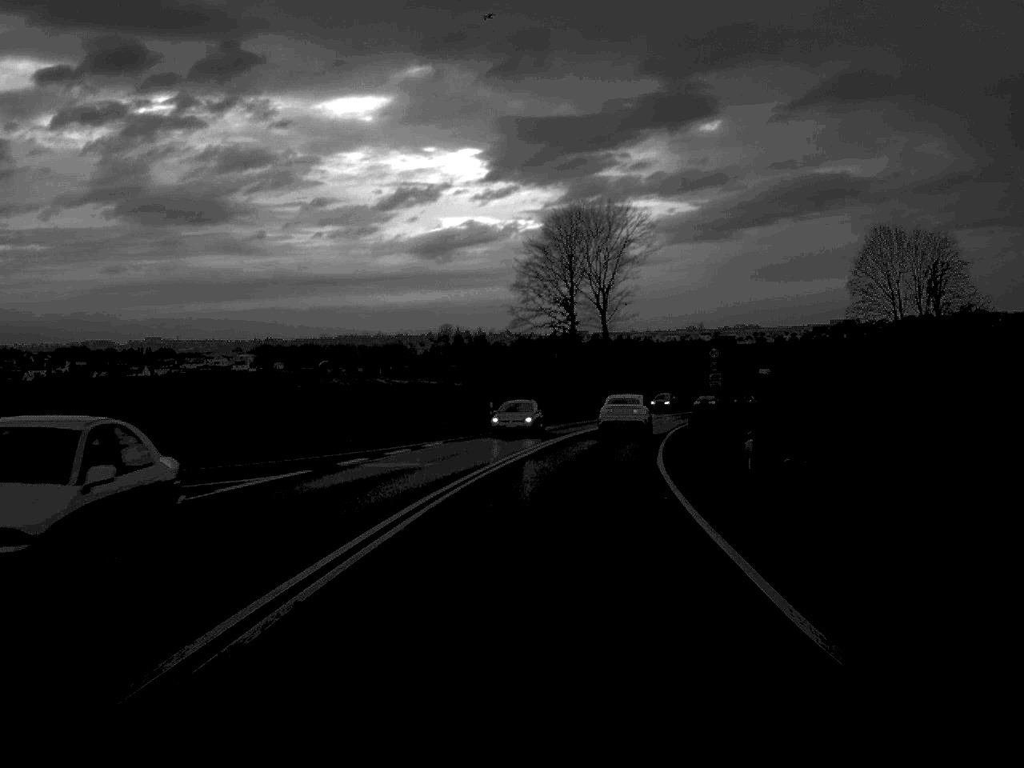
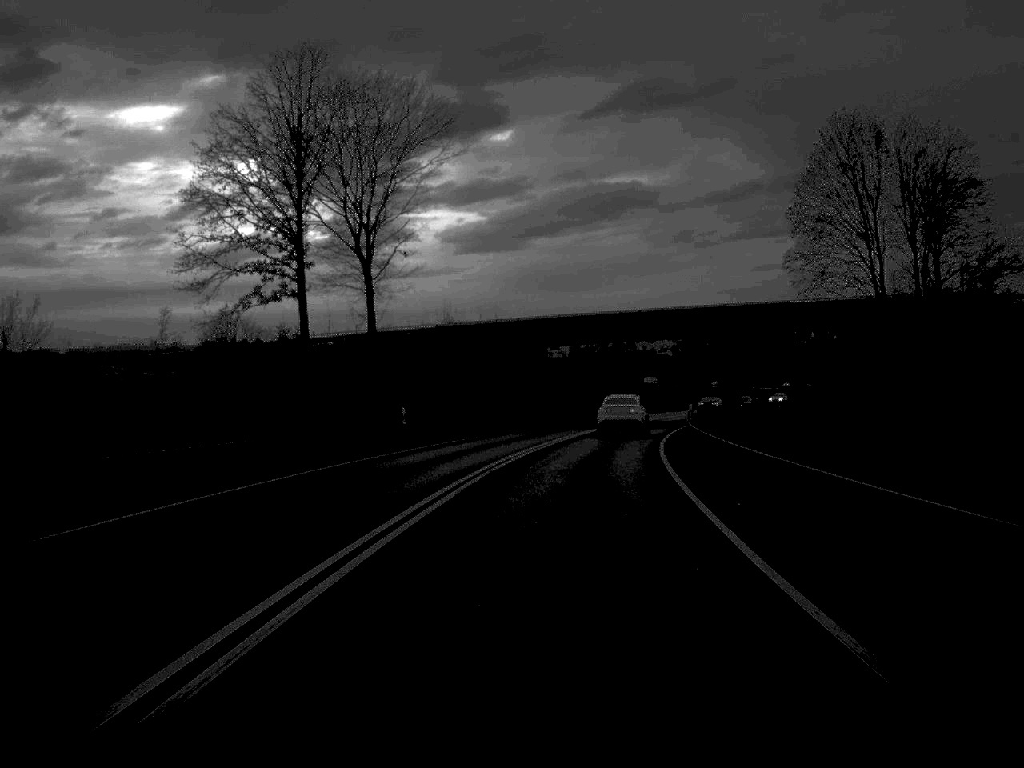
(+5.1, +61.8) m; +10°
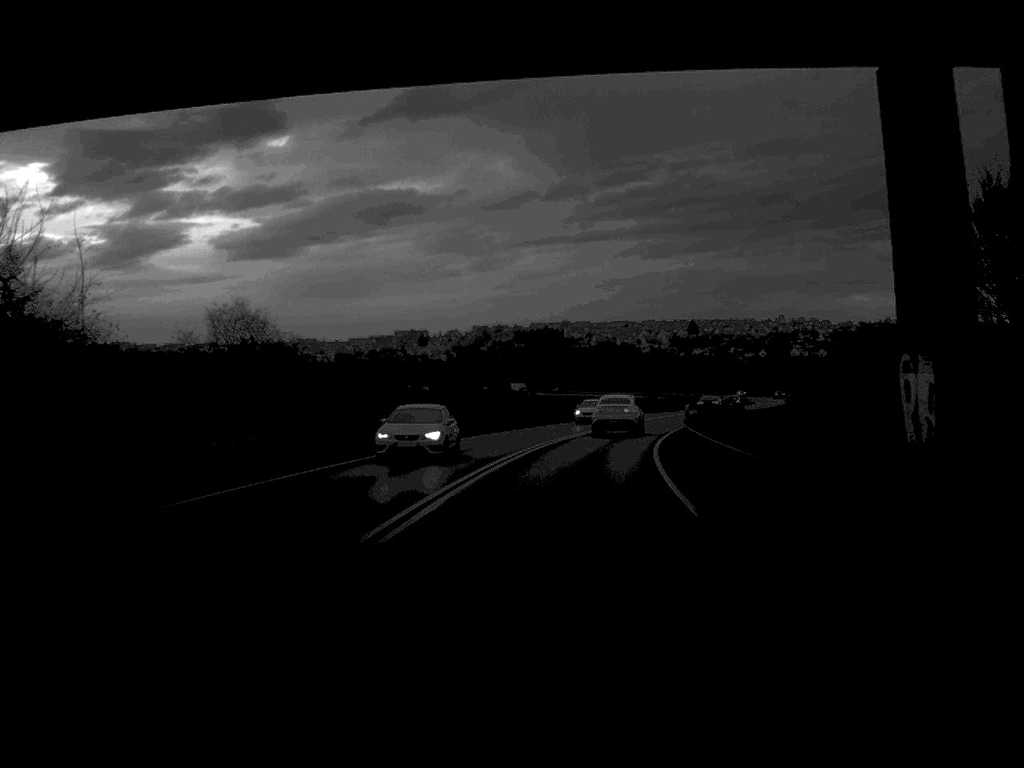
(+5.8, +64.9) m; +10°
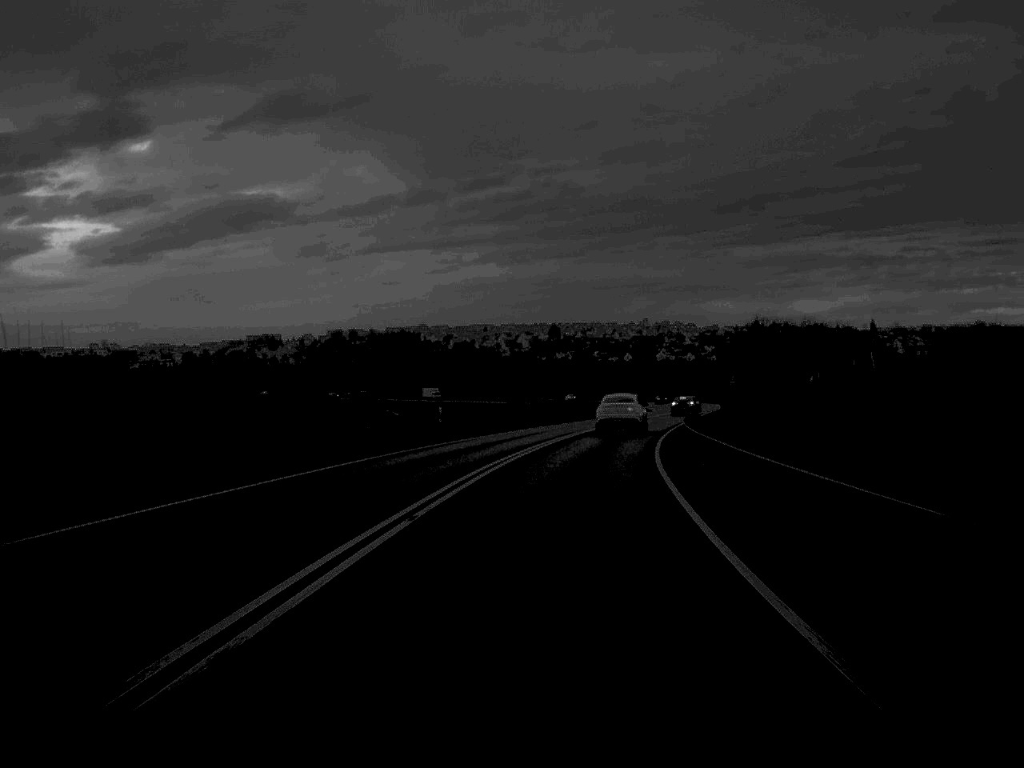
(+2.3, +40.3) m; +6°
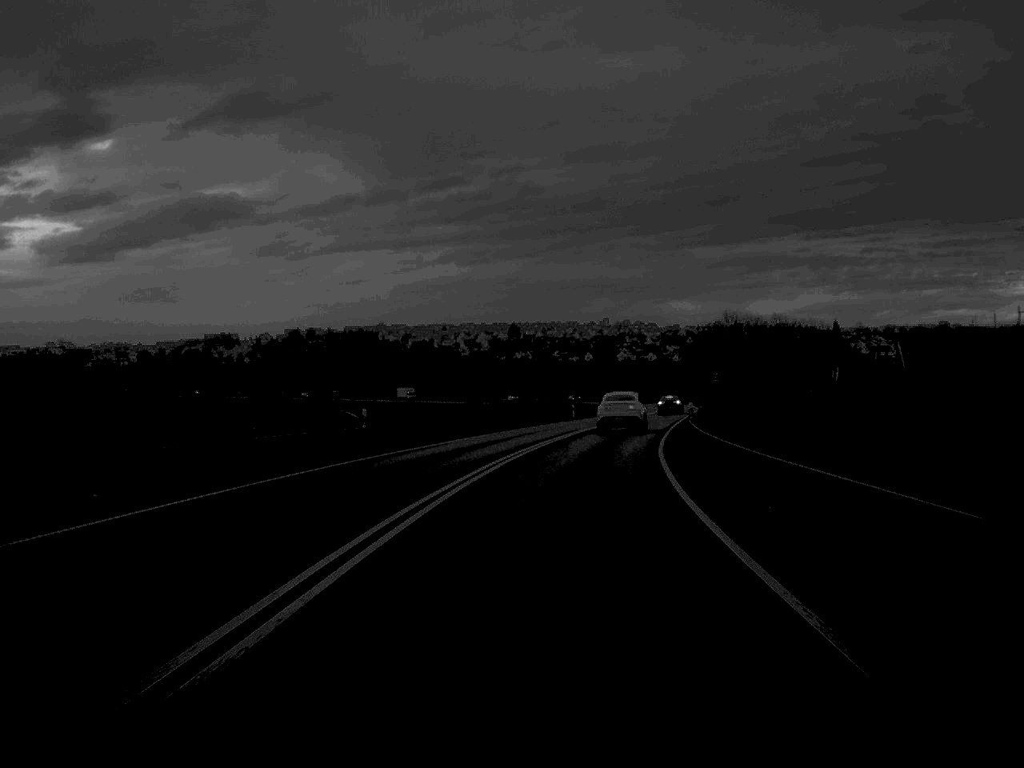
(+0.2, +12.5) m; +2°
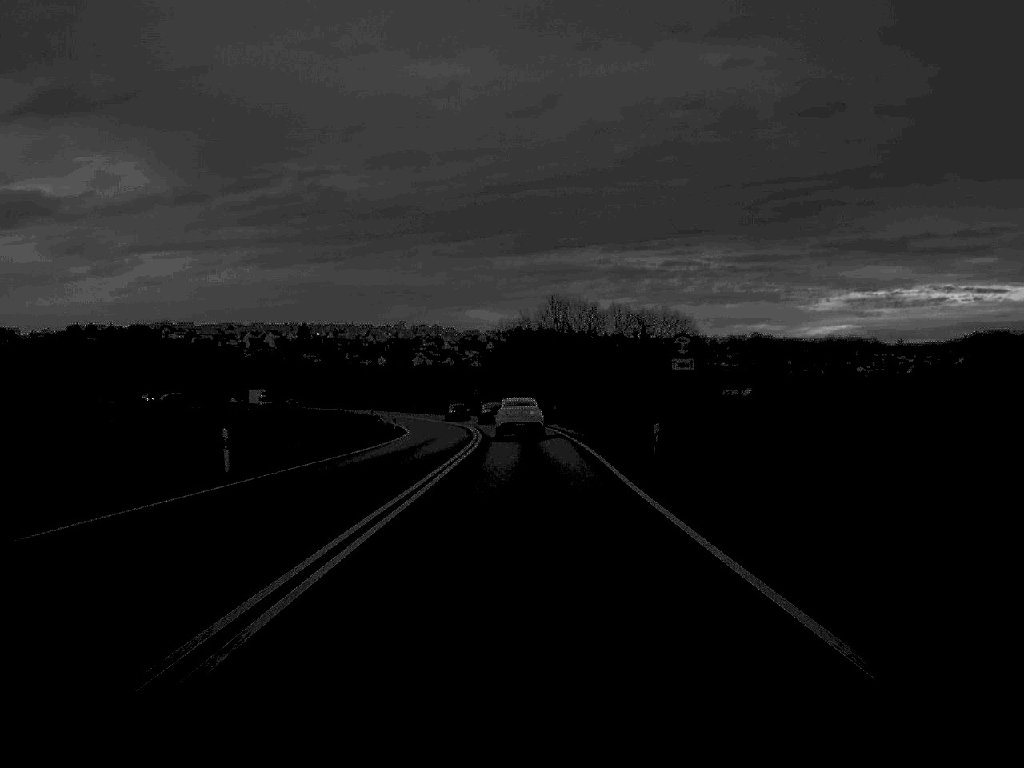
(+5.5, +65.6) m; +9°
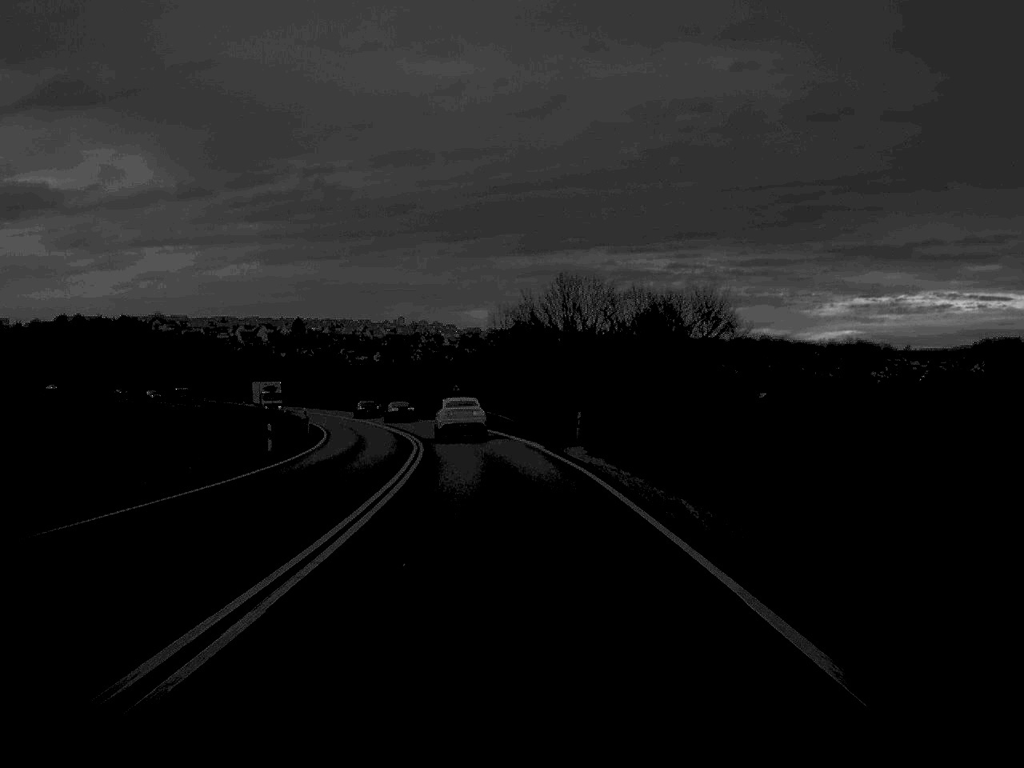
(+0.2, +37.7) m; 0°
